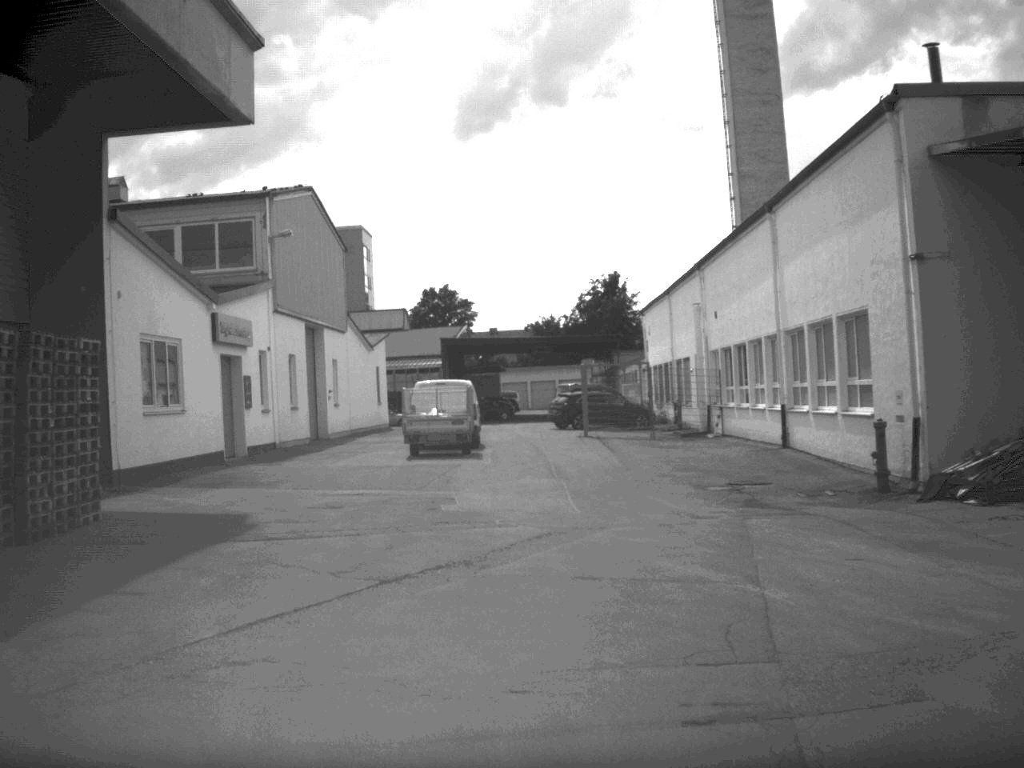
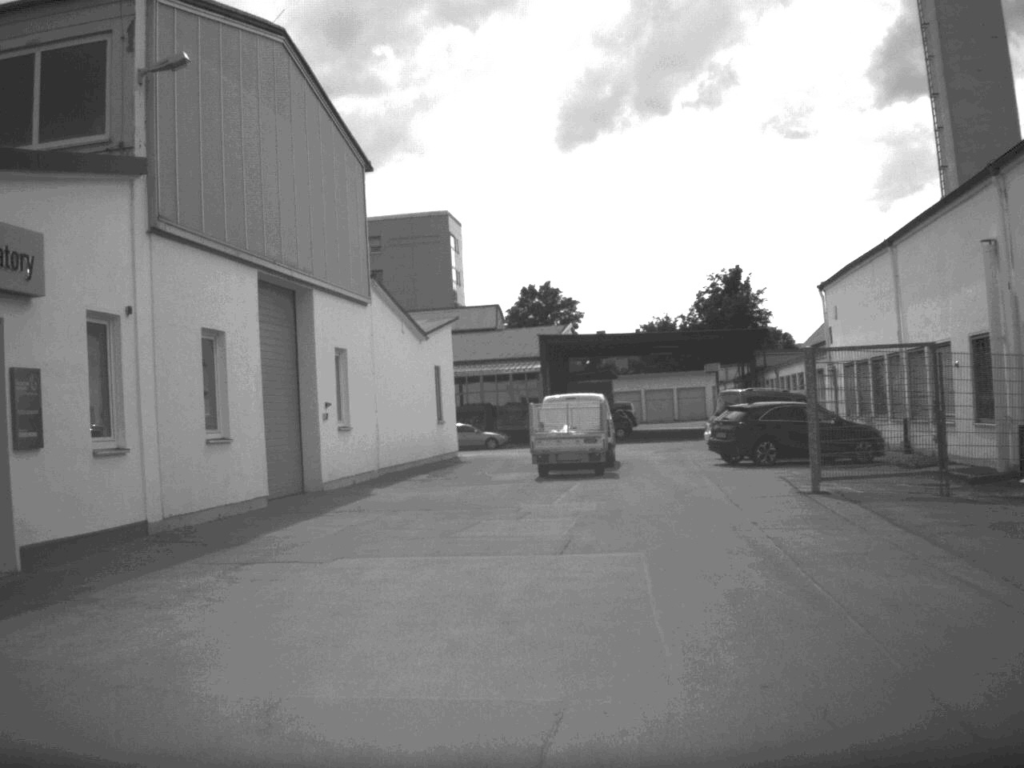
(-0.9, +19.5) m; -5°
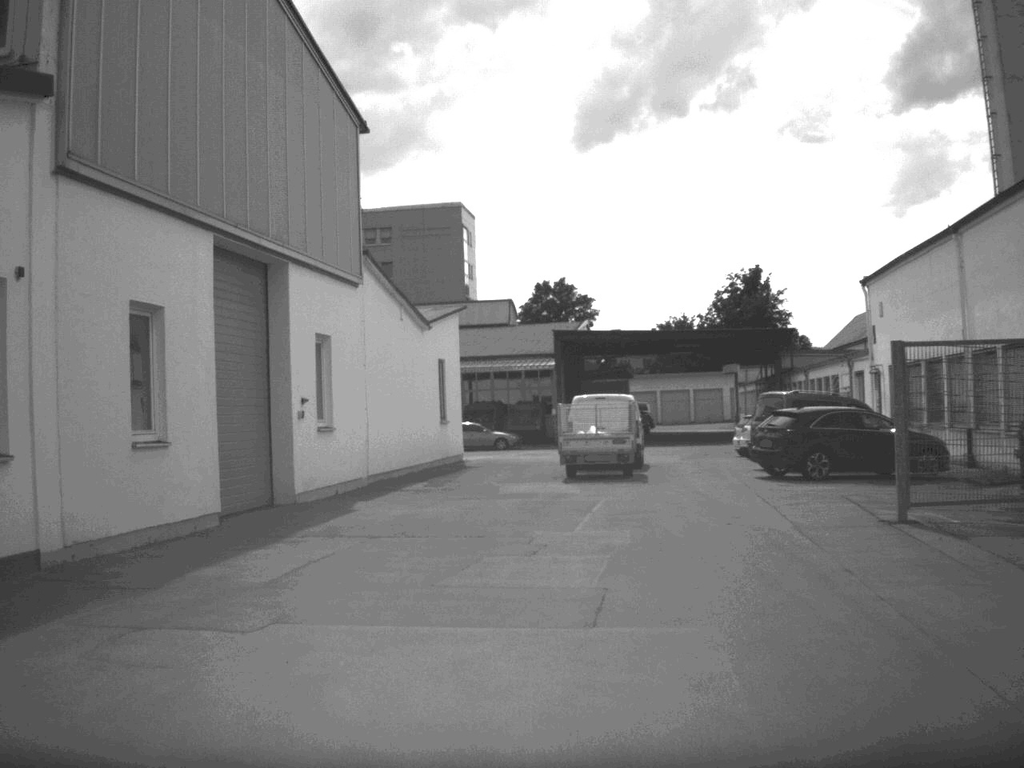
(0.0, +4.0) m; 0°
